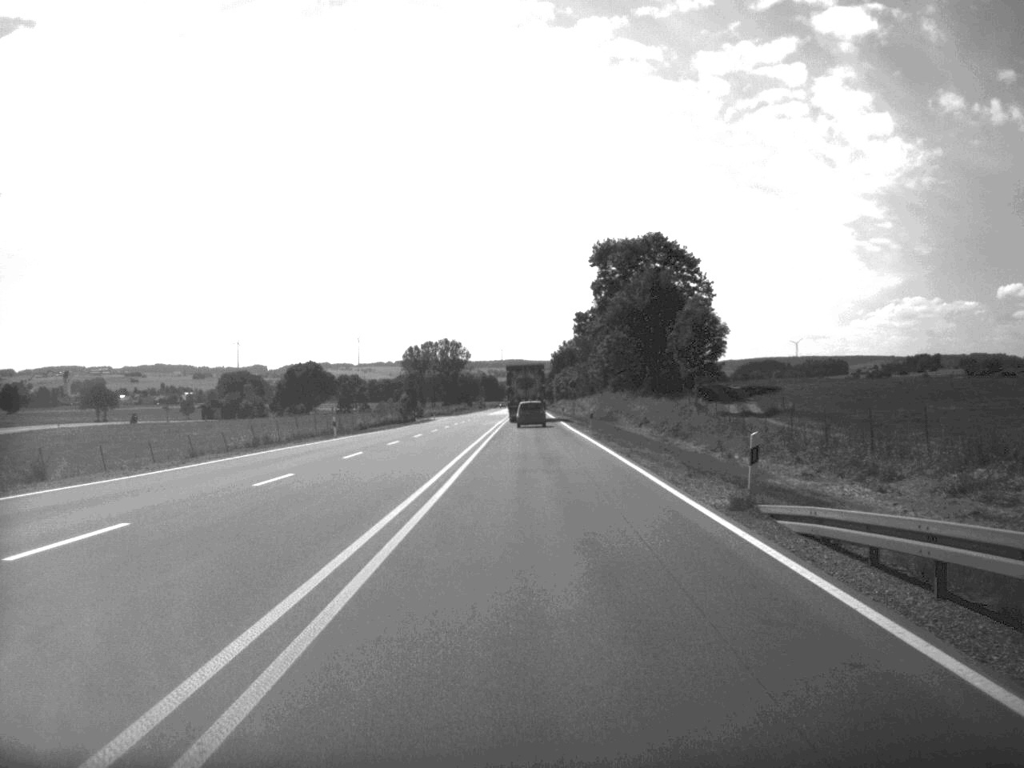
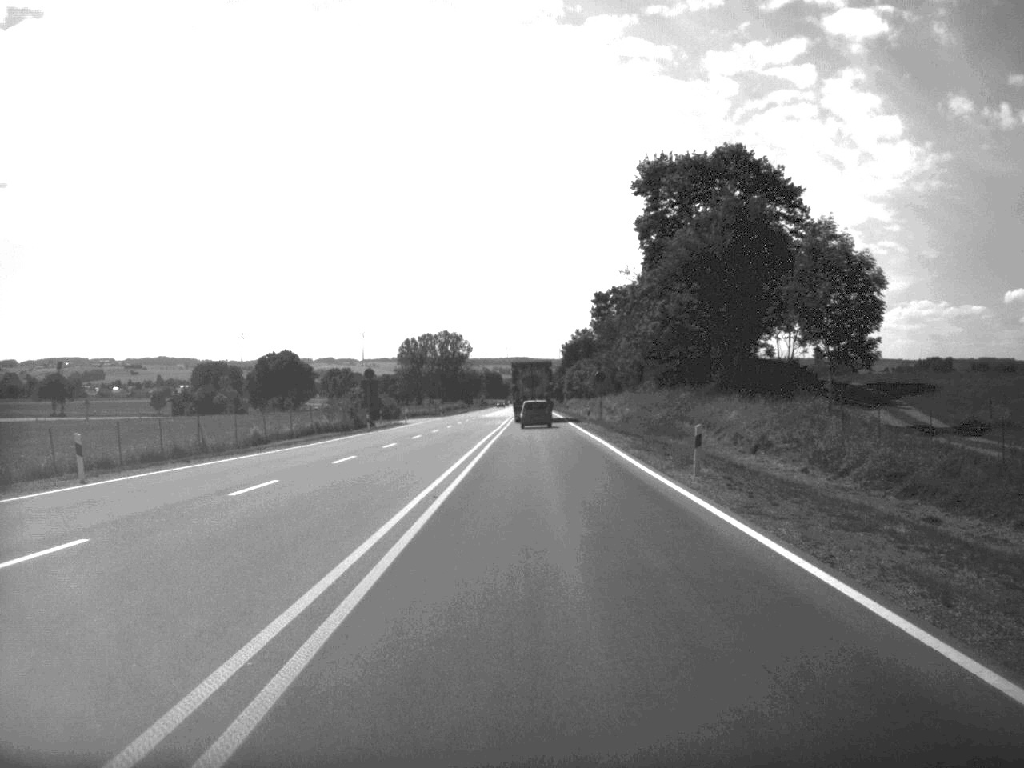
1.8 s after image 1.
(-0.1, +37.6) m; 0°
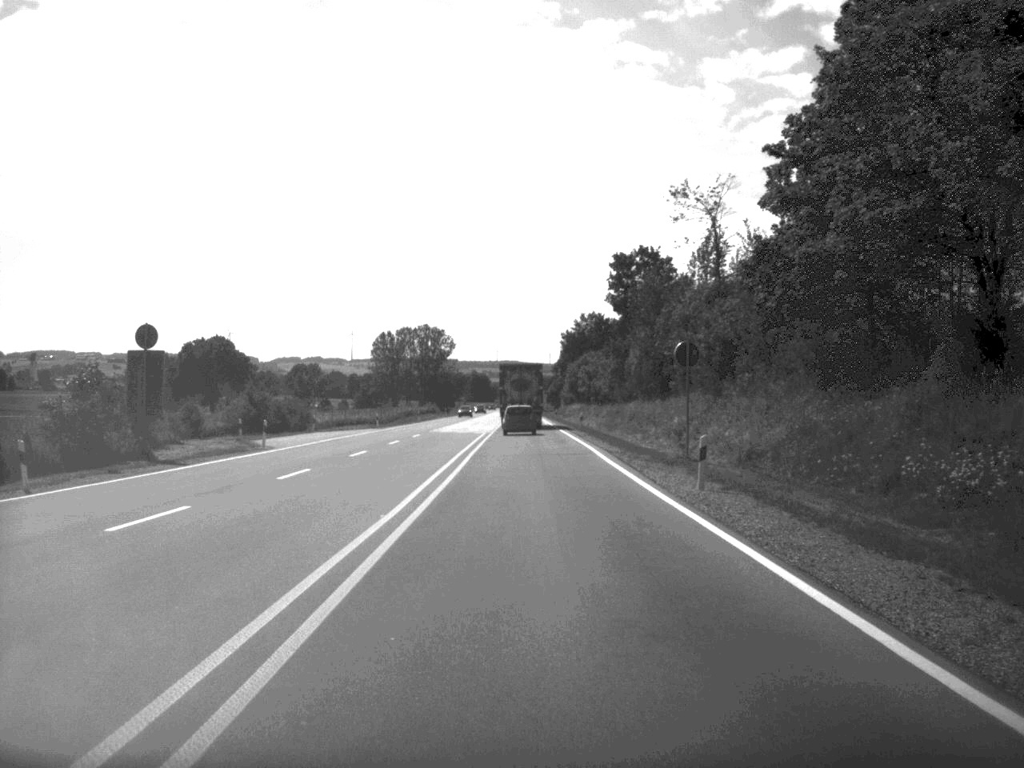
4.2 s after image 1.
(+0.2, +51.0) m; 0°
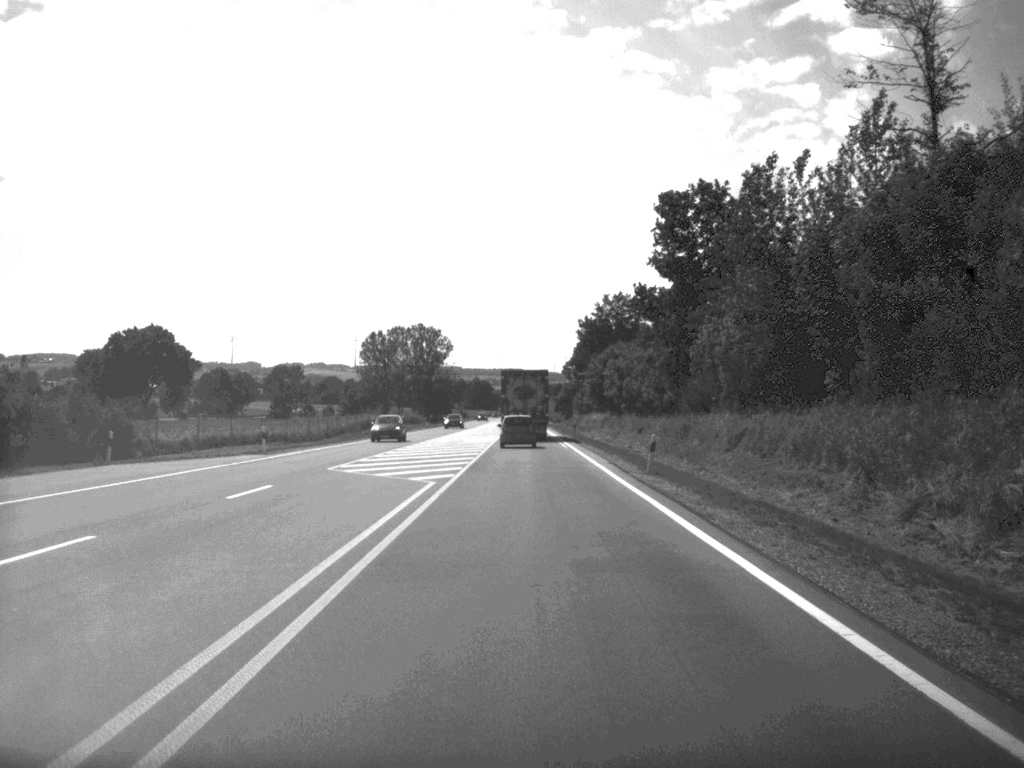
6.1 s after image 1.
(0.0, +39.7) m; 0°
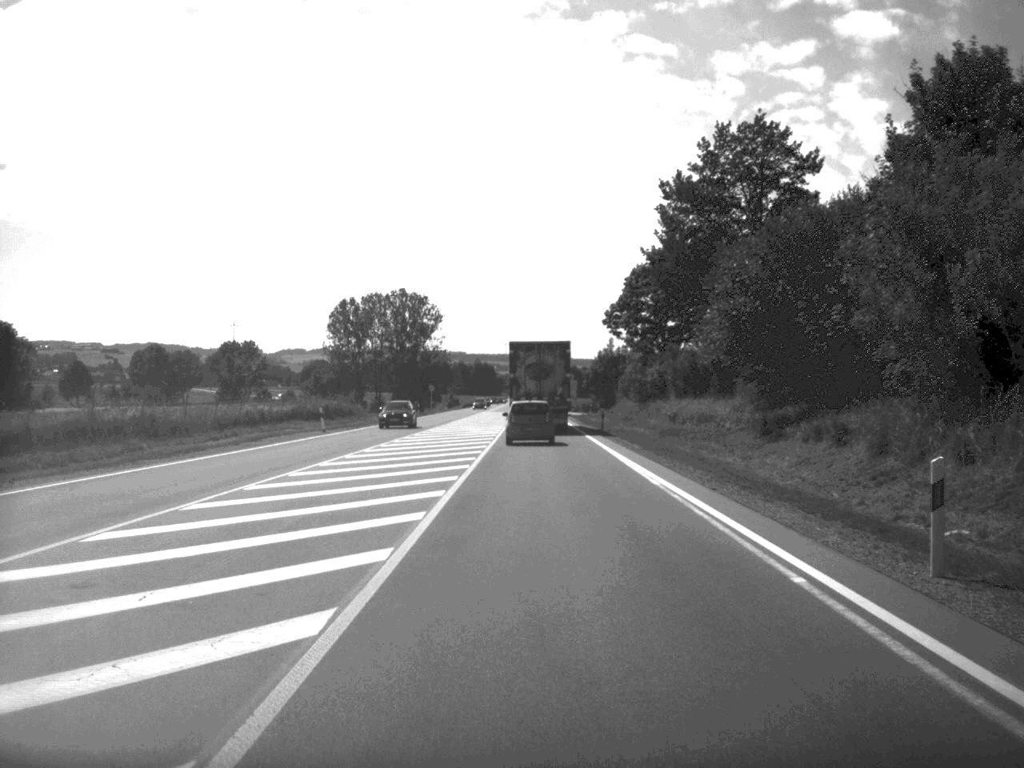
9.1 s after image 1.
(-0.5, +72.0) m; 0°
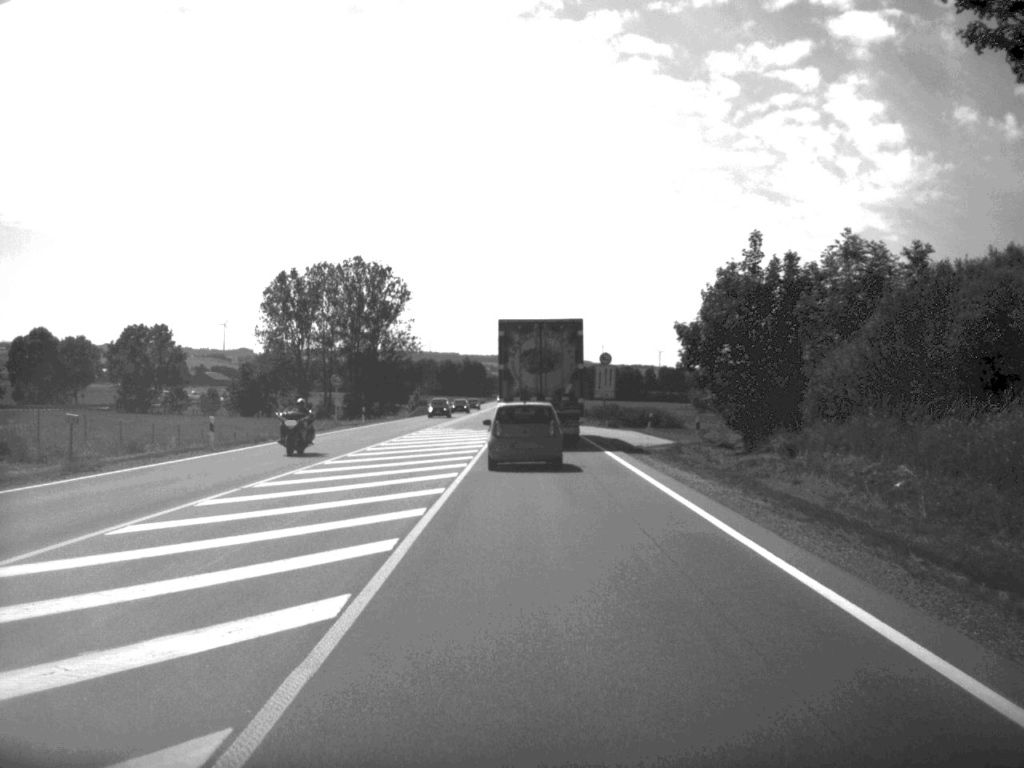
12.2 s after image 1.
(+0.1, +71.8) m; 0°
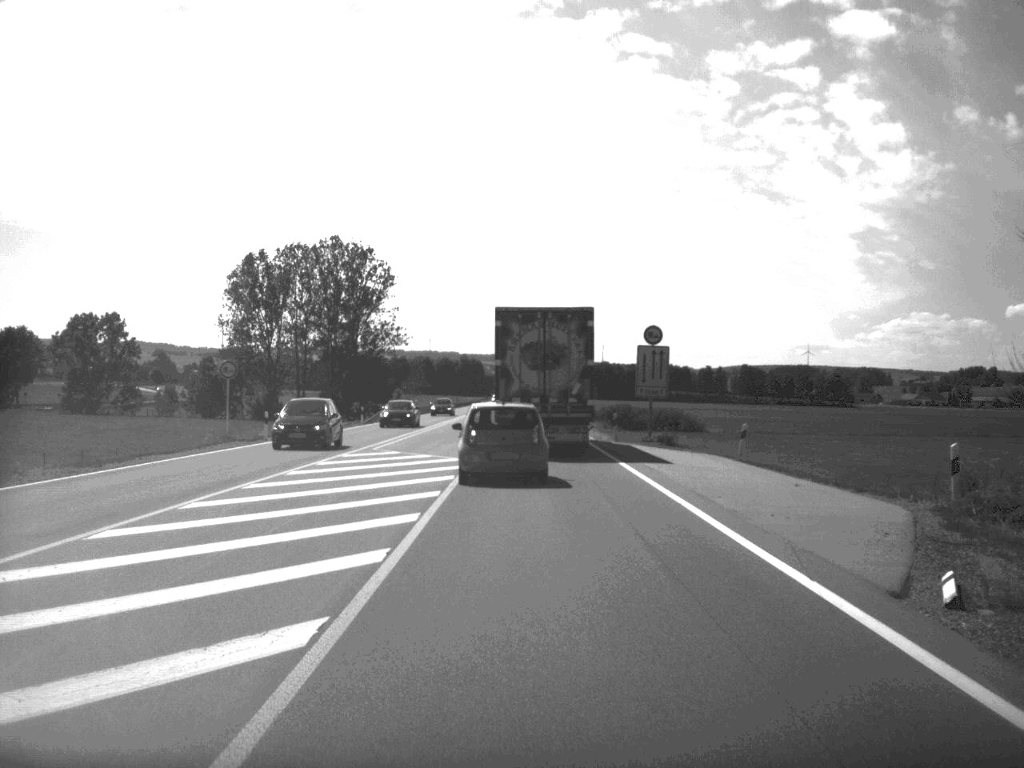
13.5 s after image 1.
(0.0, +29.0) m; 0°
